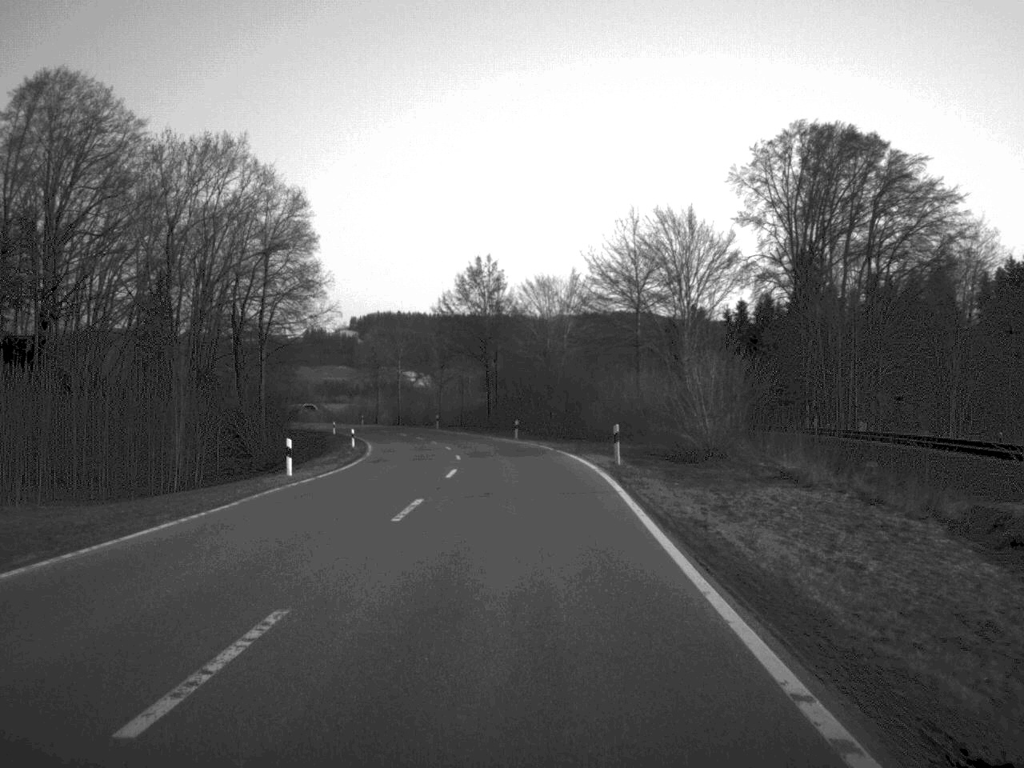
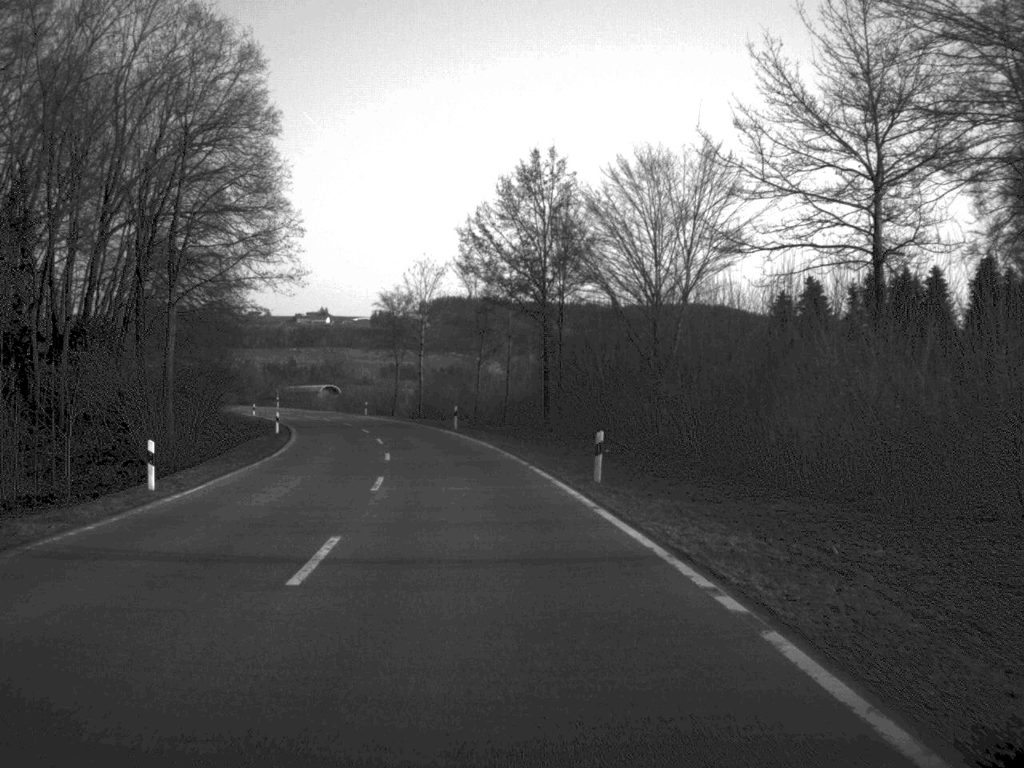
(-0.6, +42.4) m; -3°
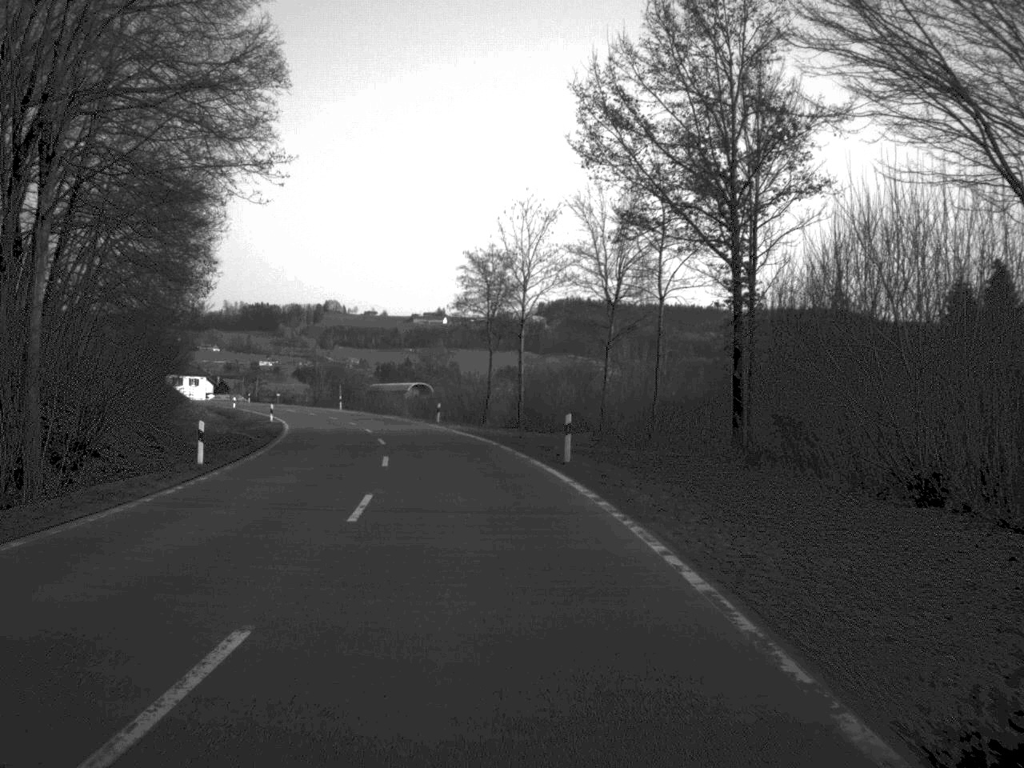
(-1.4, +30.4) m; -5°
